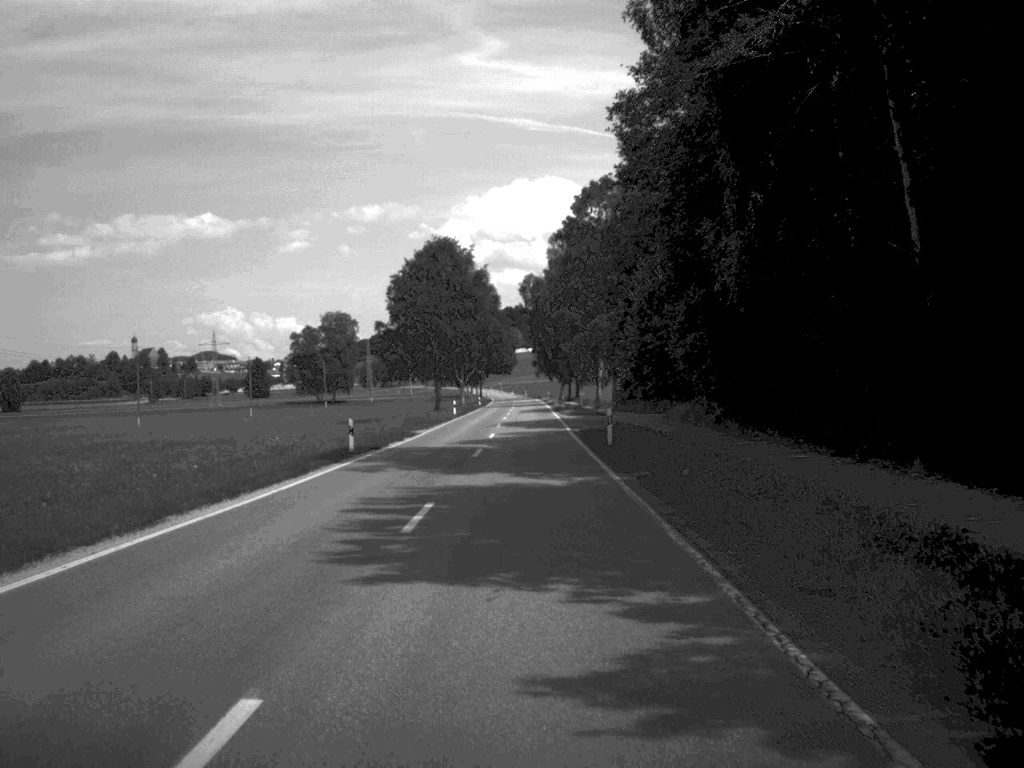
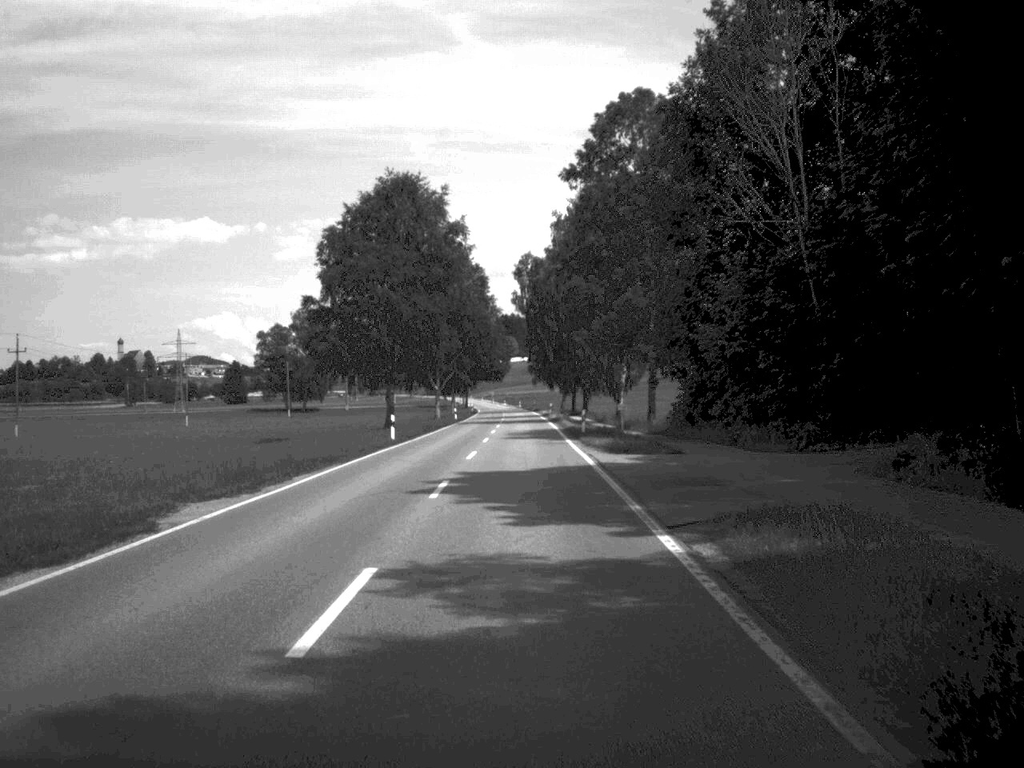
(+0.1, +36.4) m; 0°
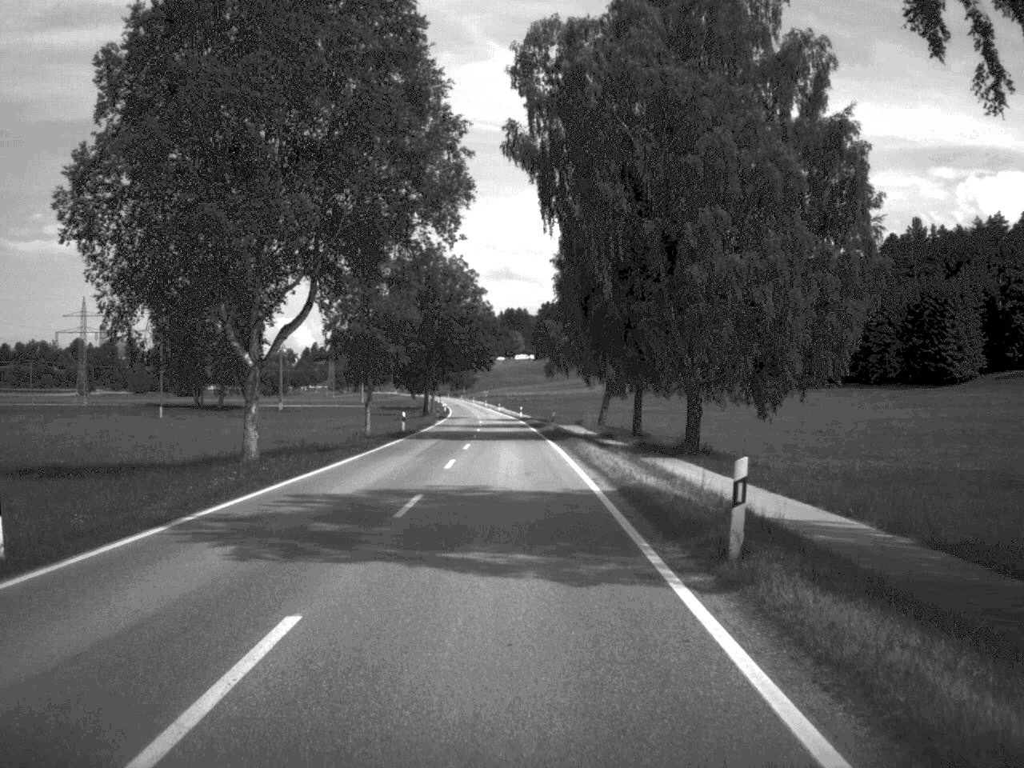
(0.0, +85.3) m; 0°
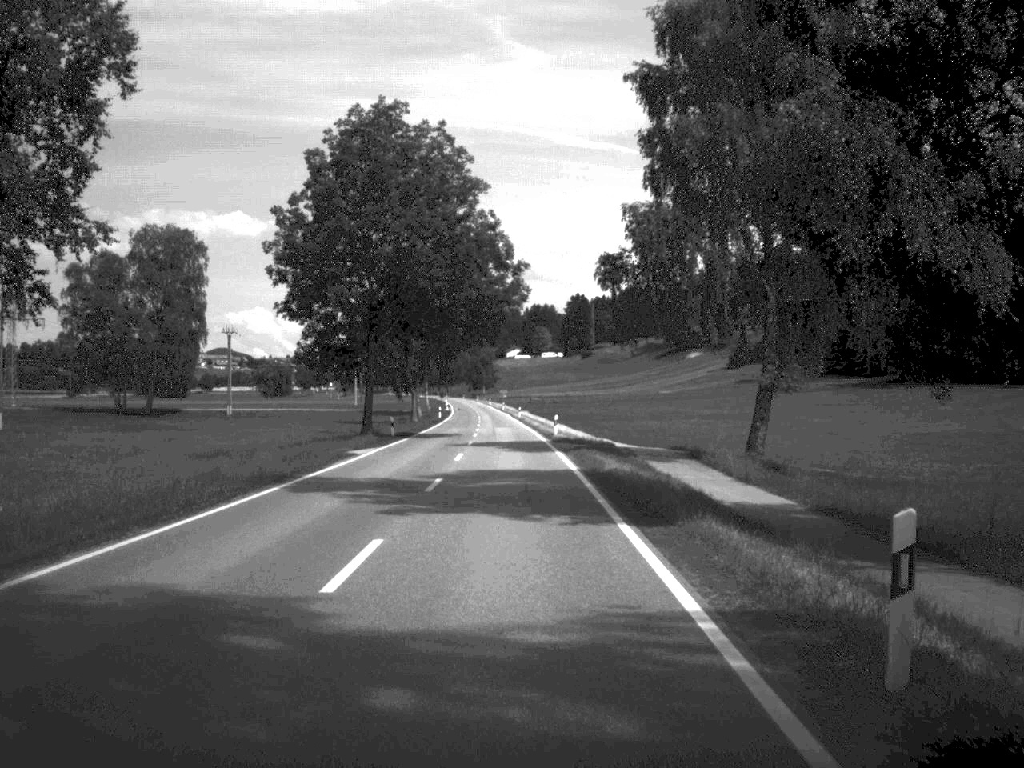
(-0.6, +54.2) m; -1°
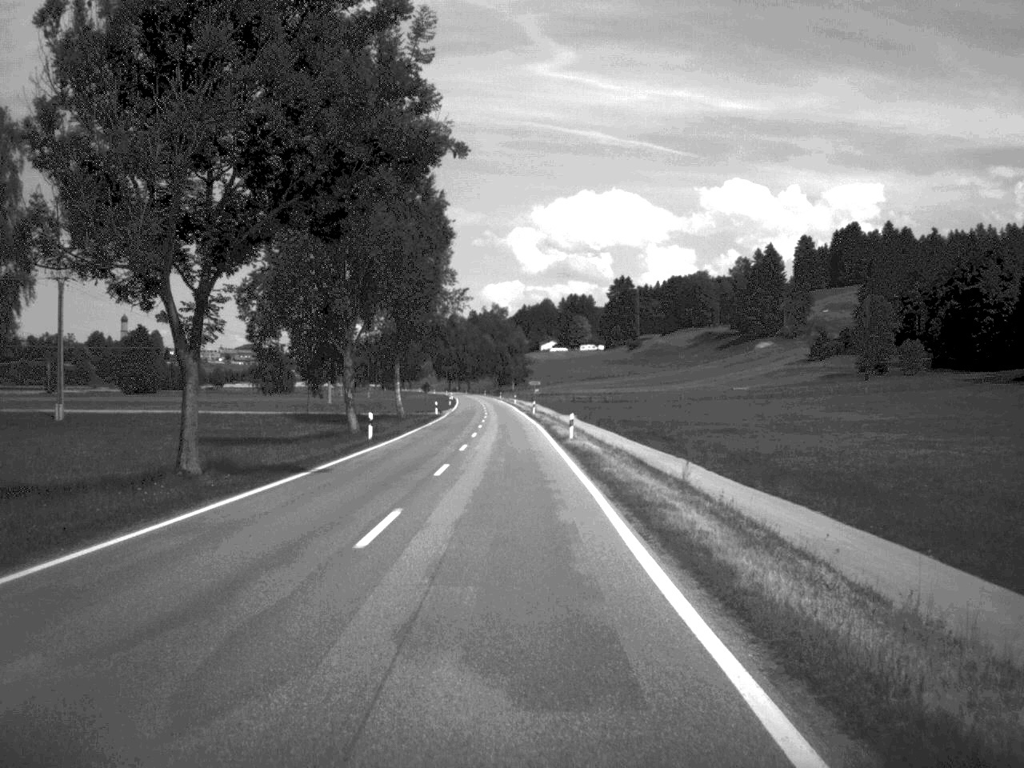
(-0.9, +69.4) m; -2°
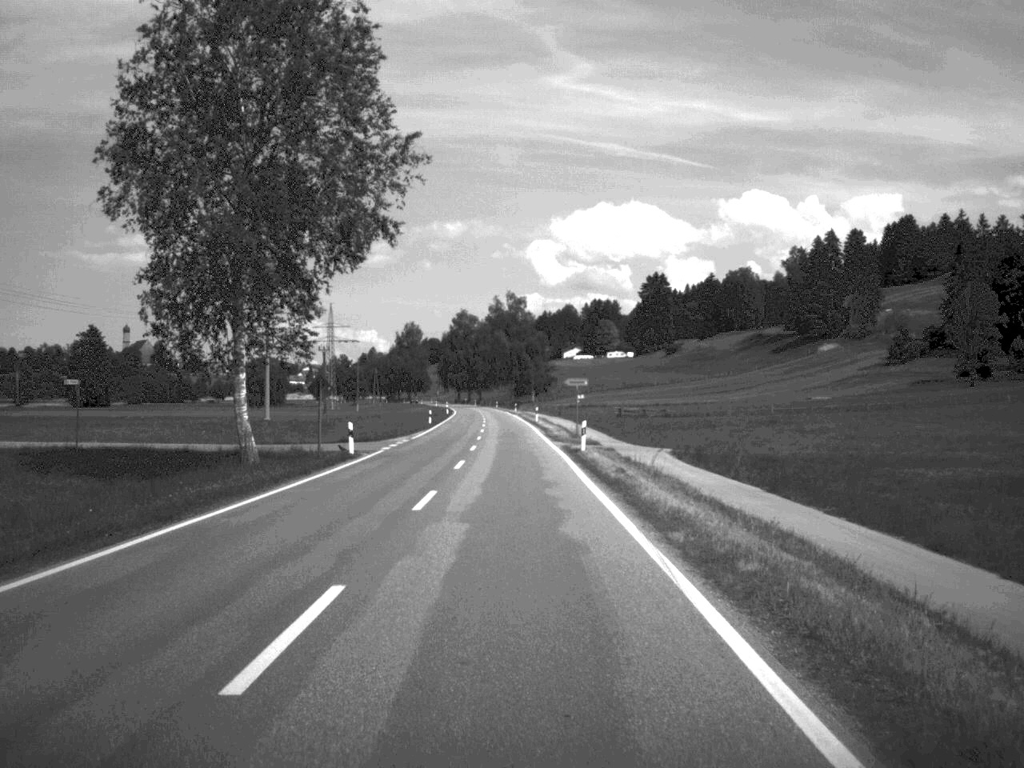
(-0.6, +54.7) m; -1°
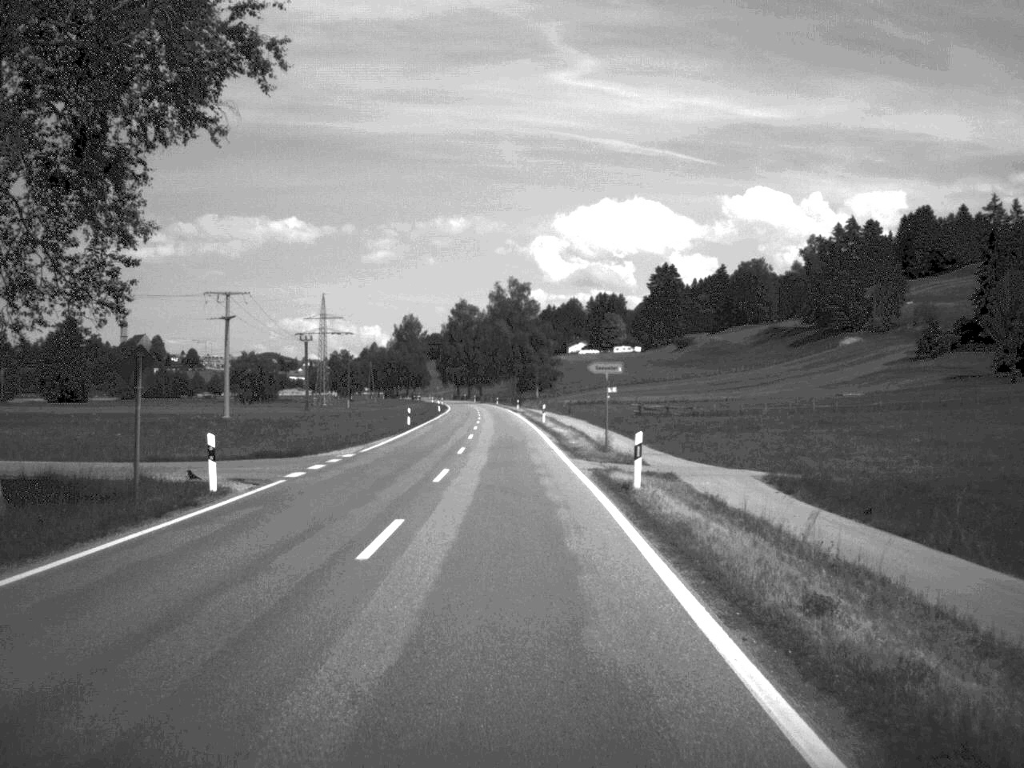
(0.0, +18.1) m; 0°
